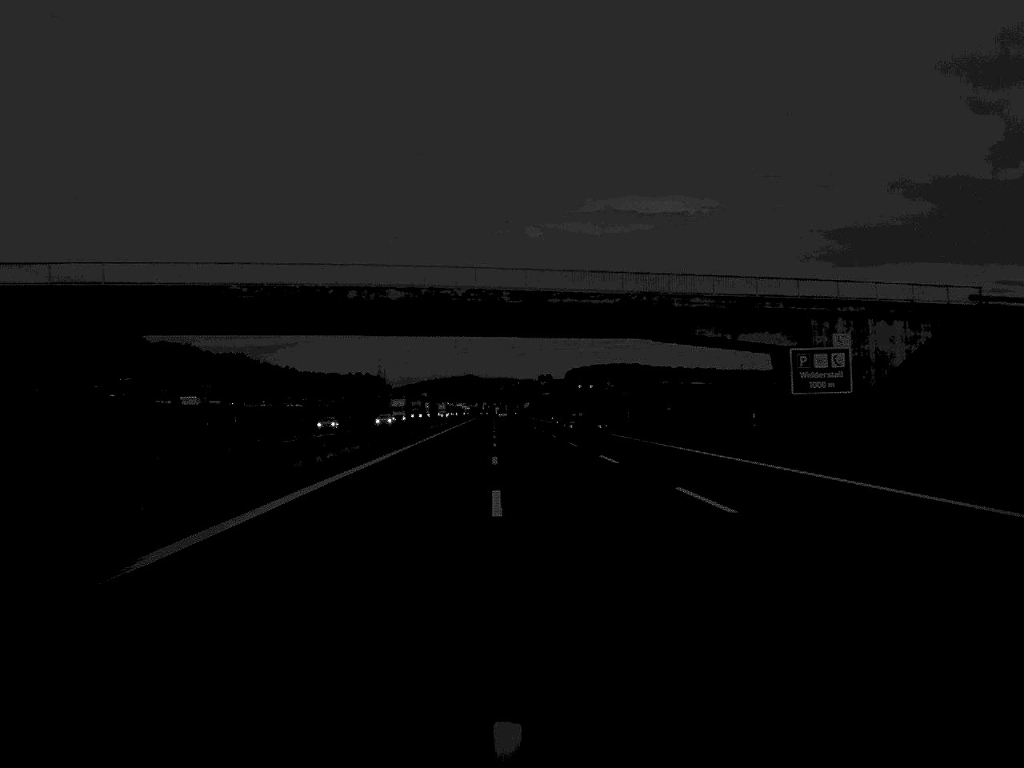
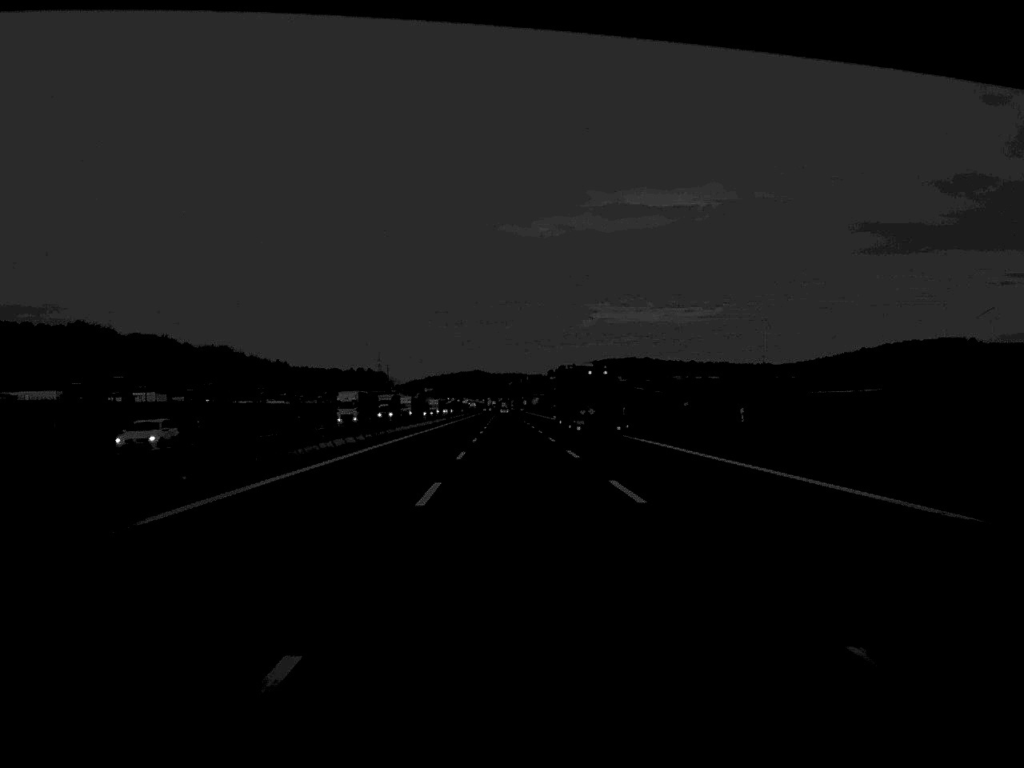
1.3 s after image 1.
(0.0, +52.3) m; 0°
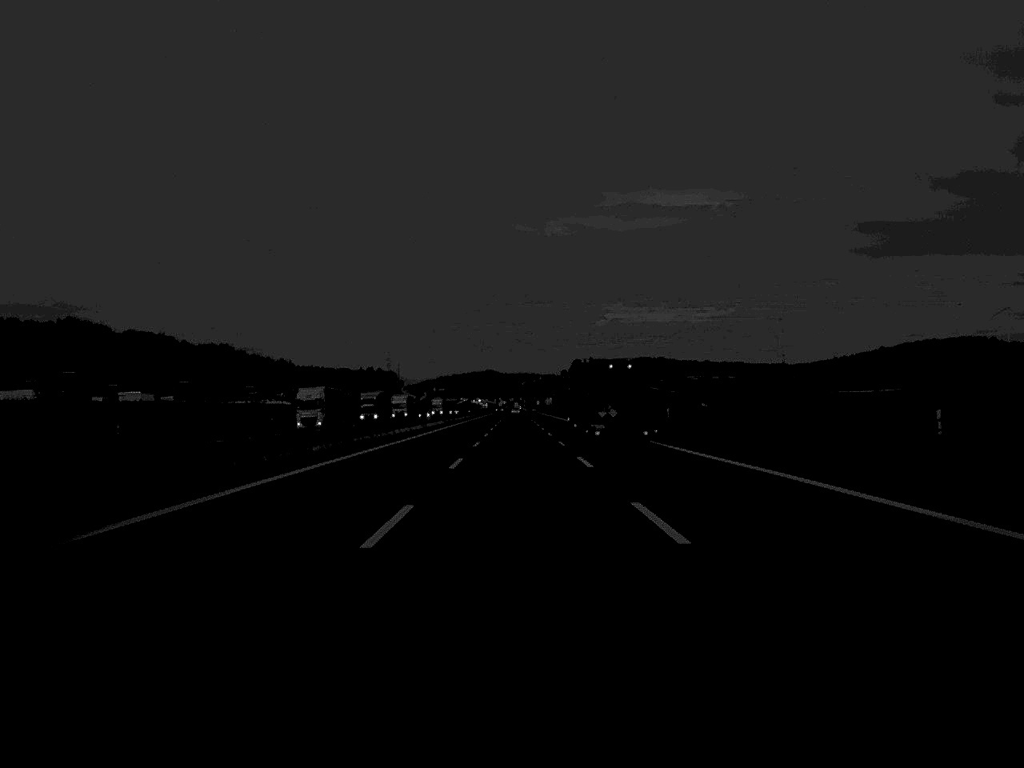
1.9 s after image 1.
(-0.1, +23.5) m; -1°
